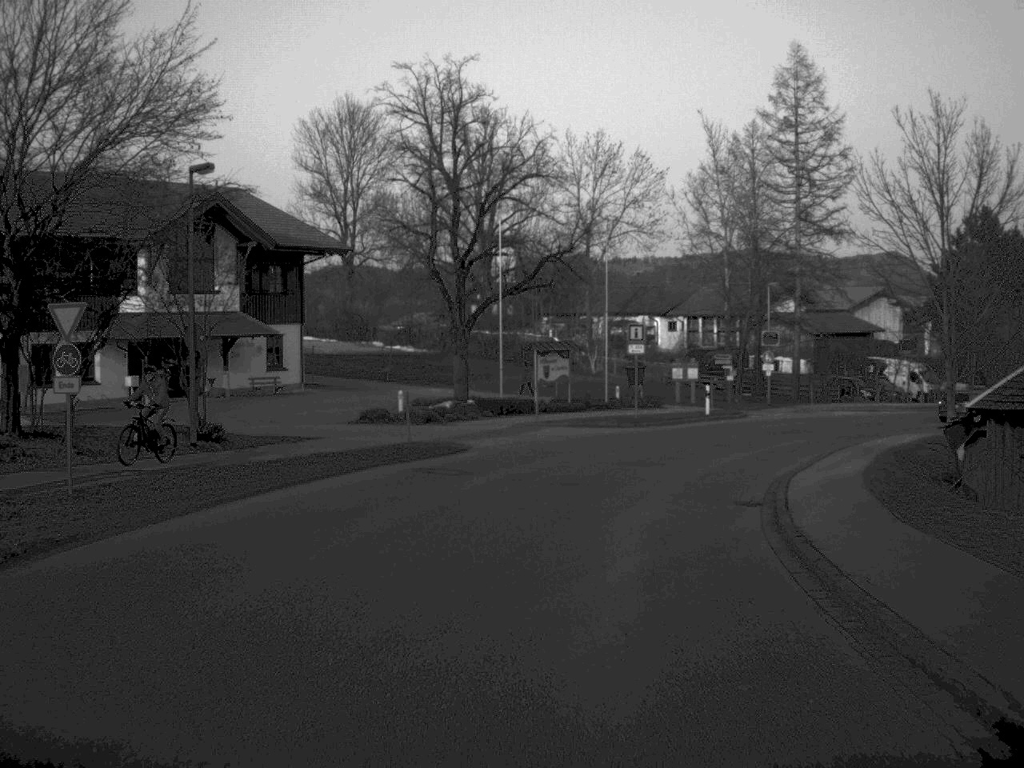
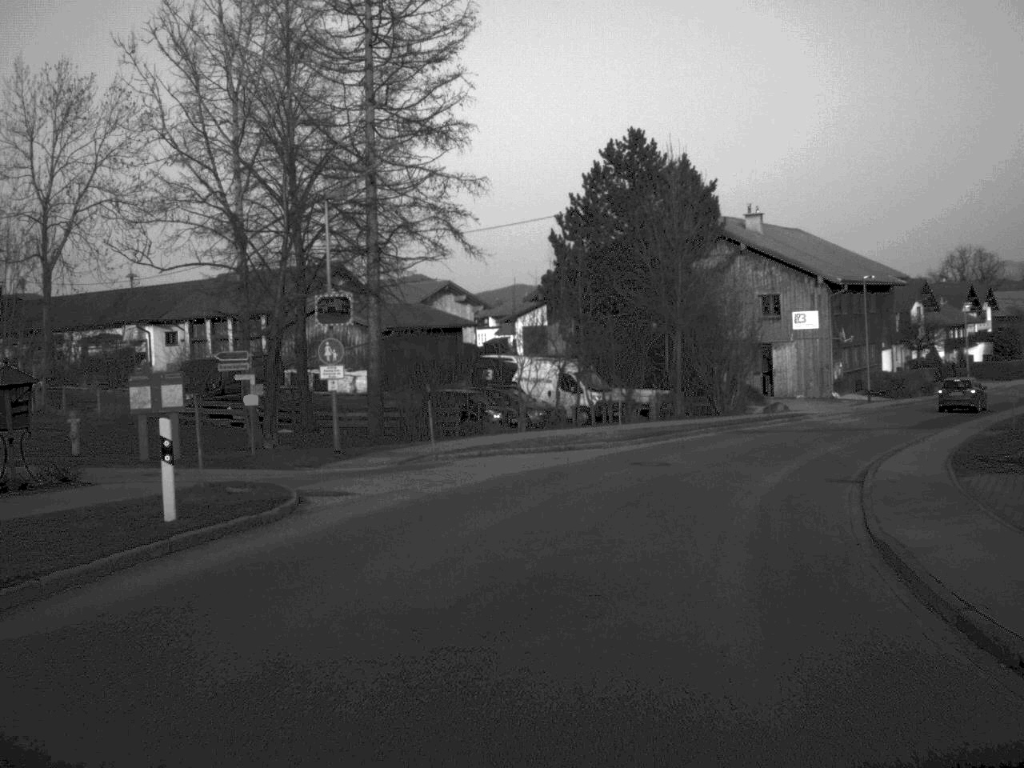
(+5.0, +32.9) m; +21°
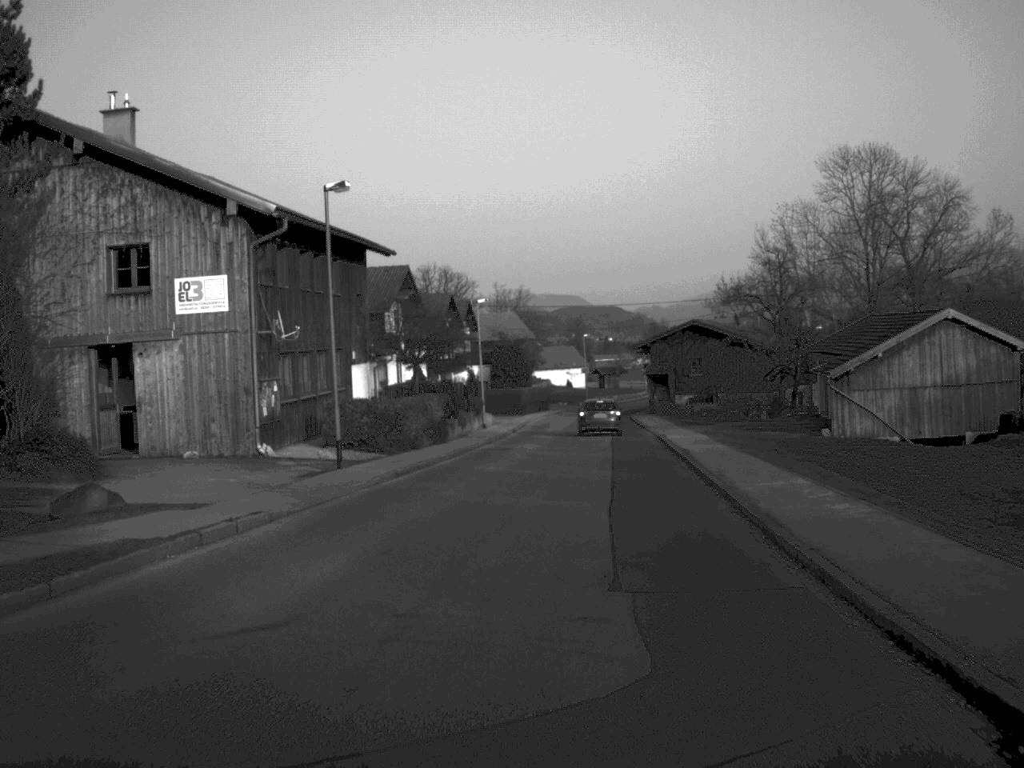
(+8.1, +33.7) m; +25°
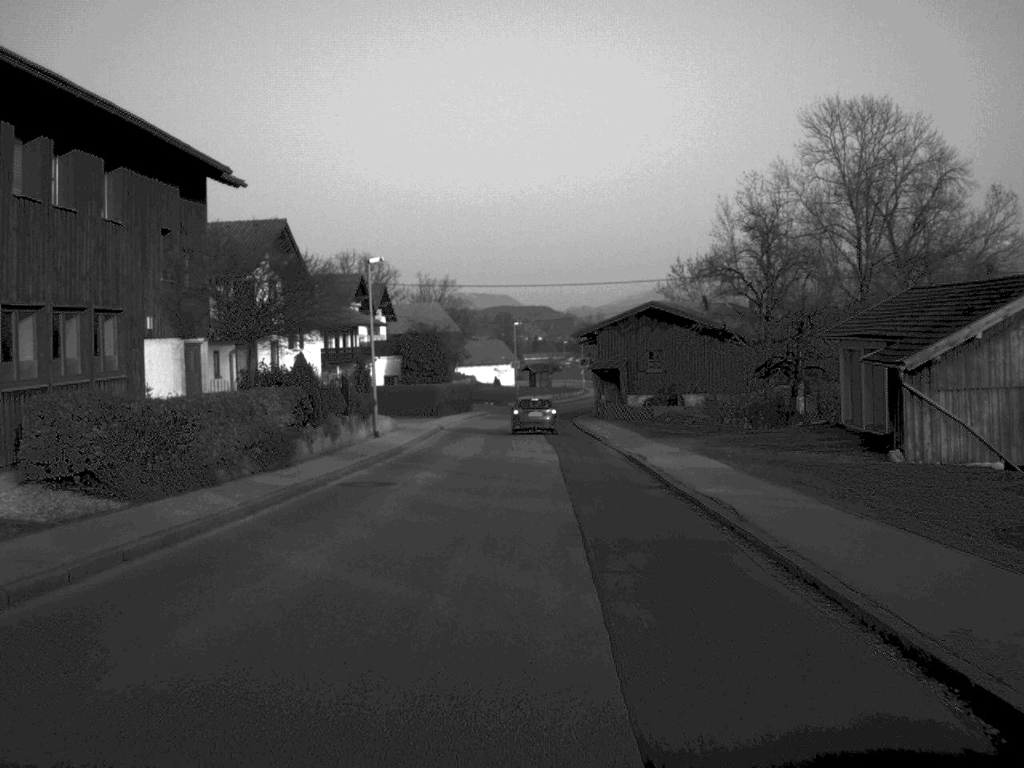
(+0.6, +16.9) m; +3°
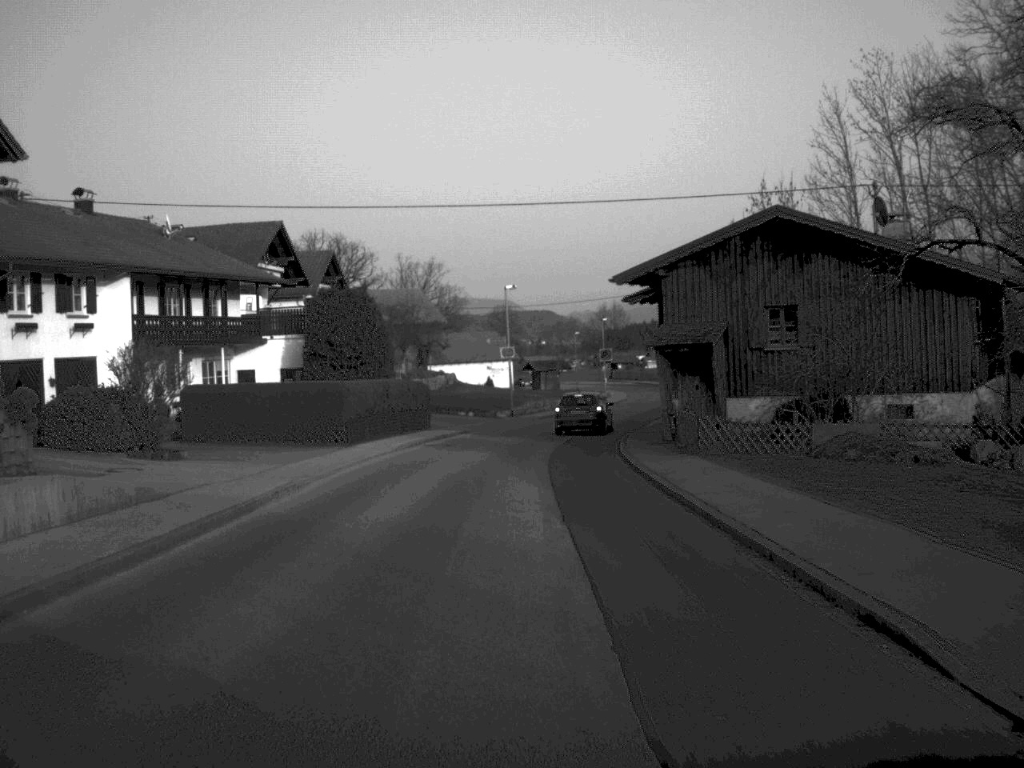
(+0.2, +35.2) m; 0°
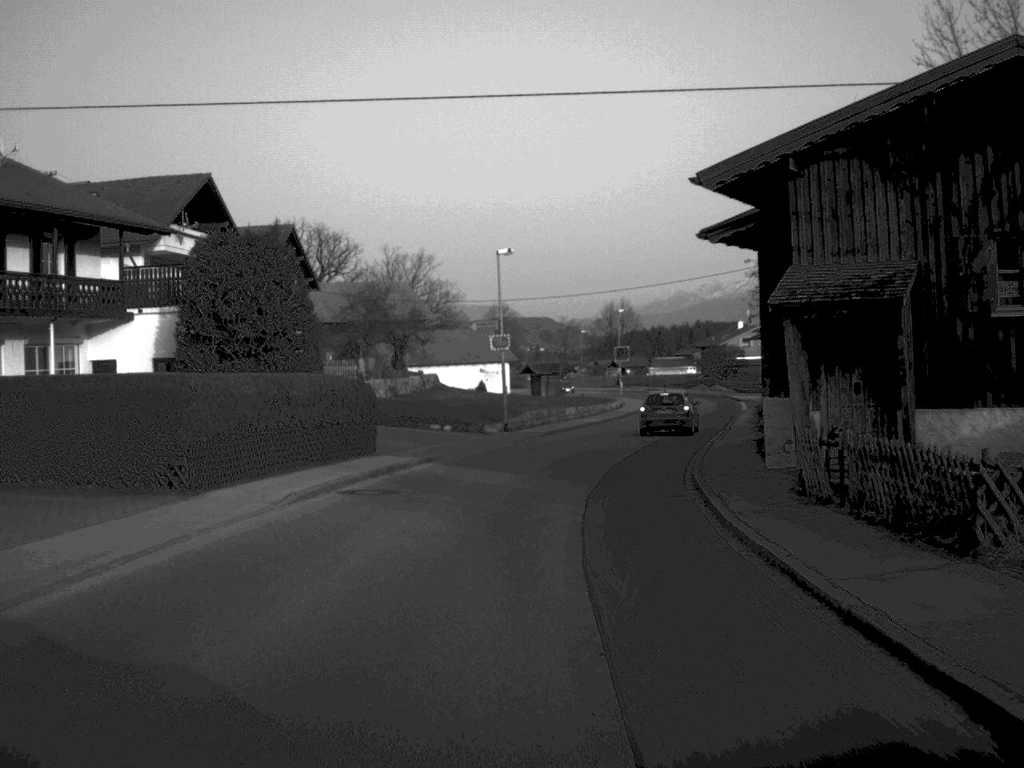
(0.0, +17.0) m; 0°
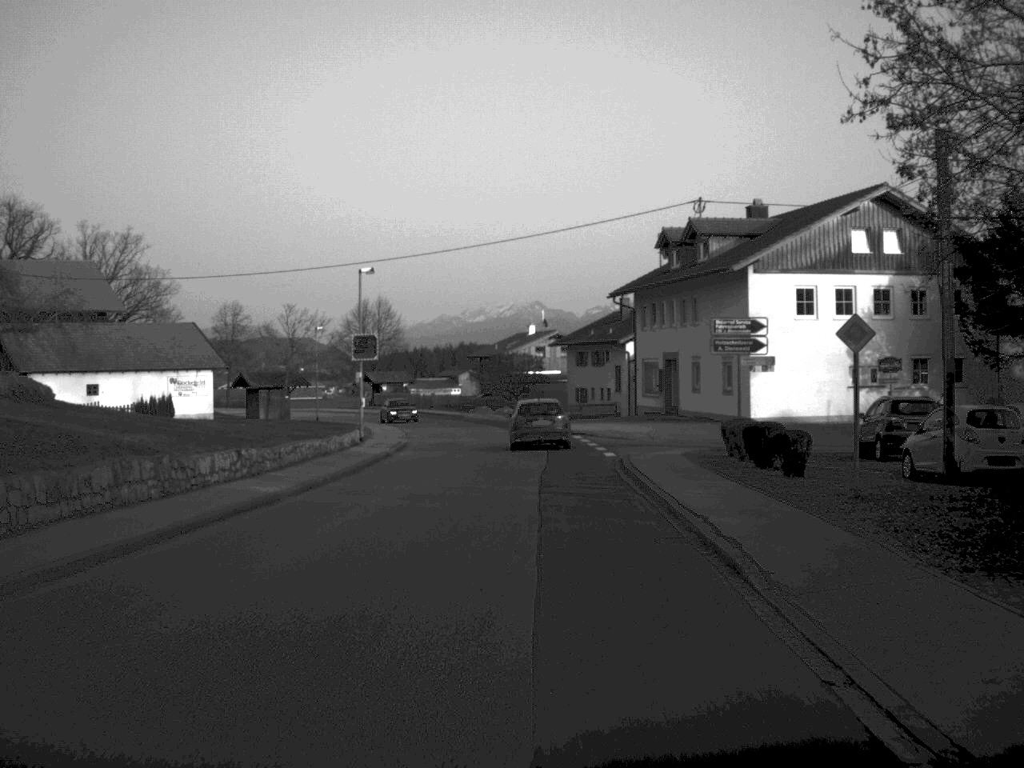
(+3.1, +34.9) m; +11°
